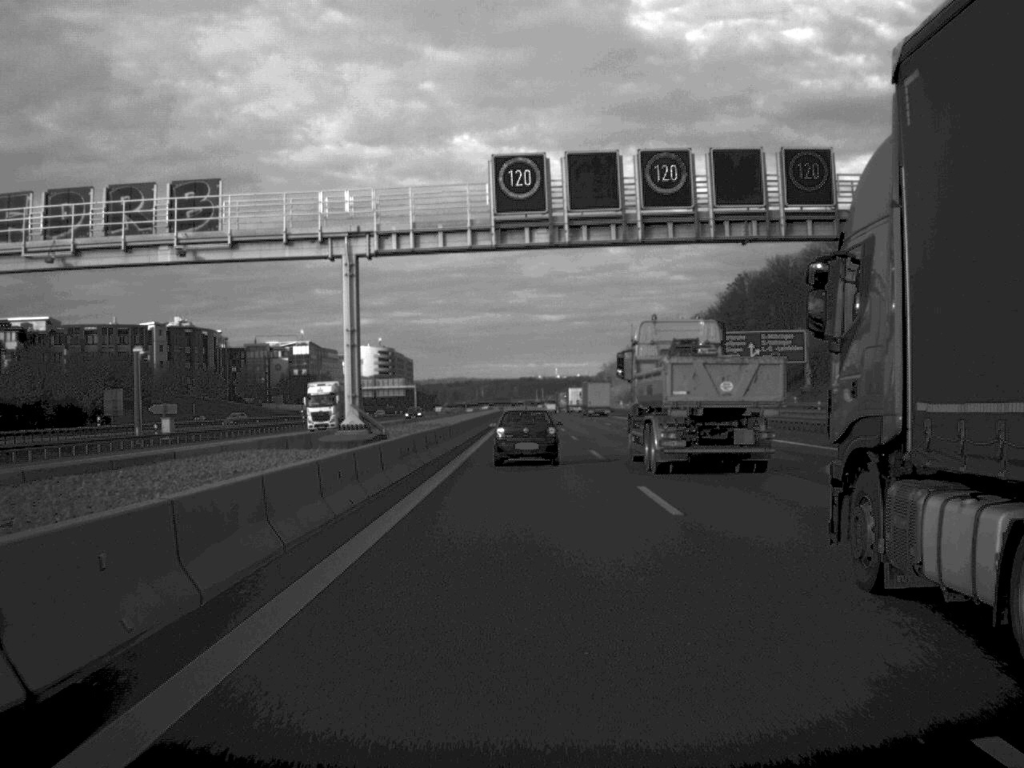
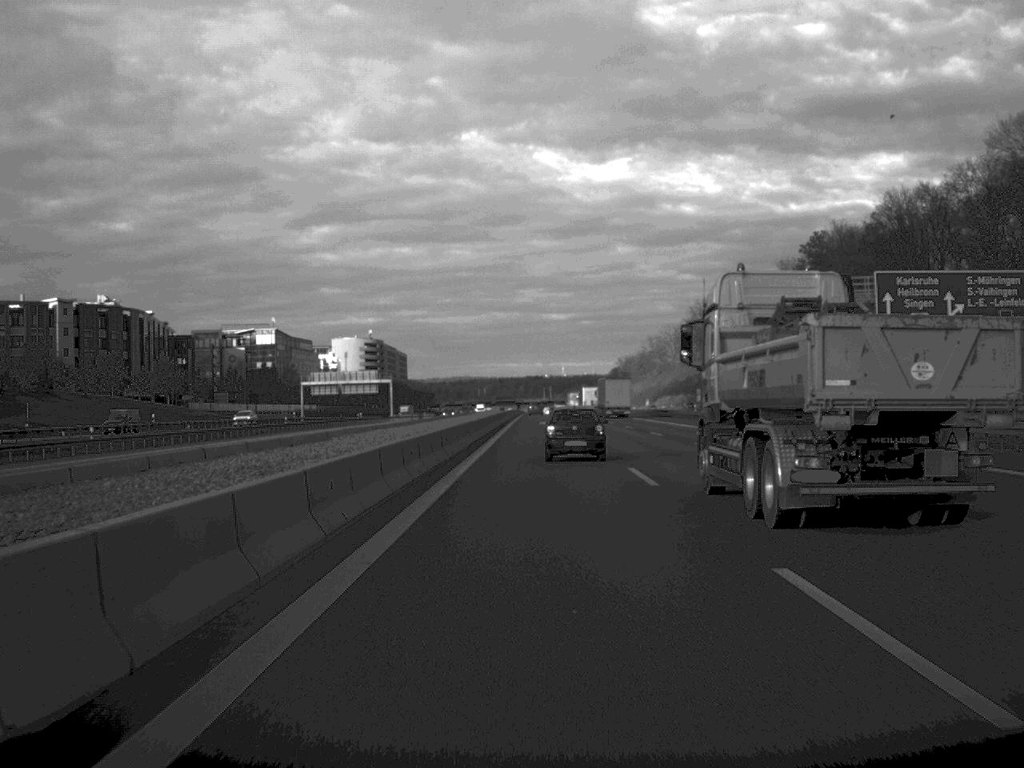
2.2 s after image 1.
(-0.2, +65.5) m; 0°
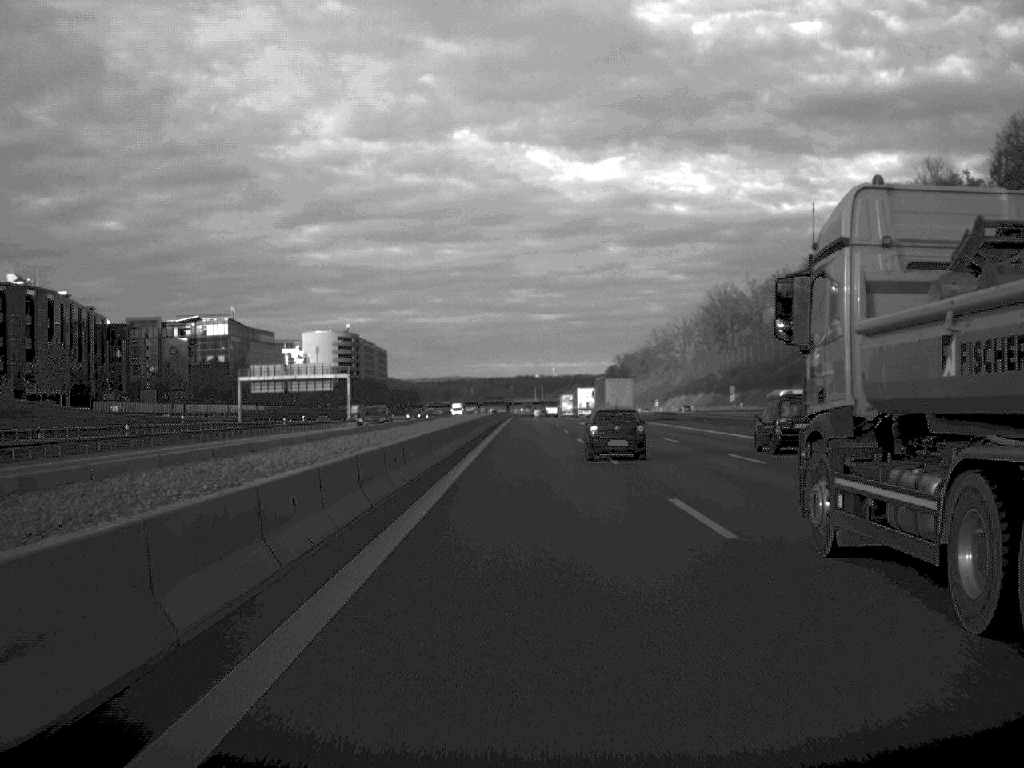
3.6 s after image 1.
(+0.1, +44.6) m; 0°
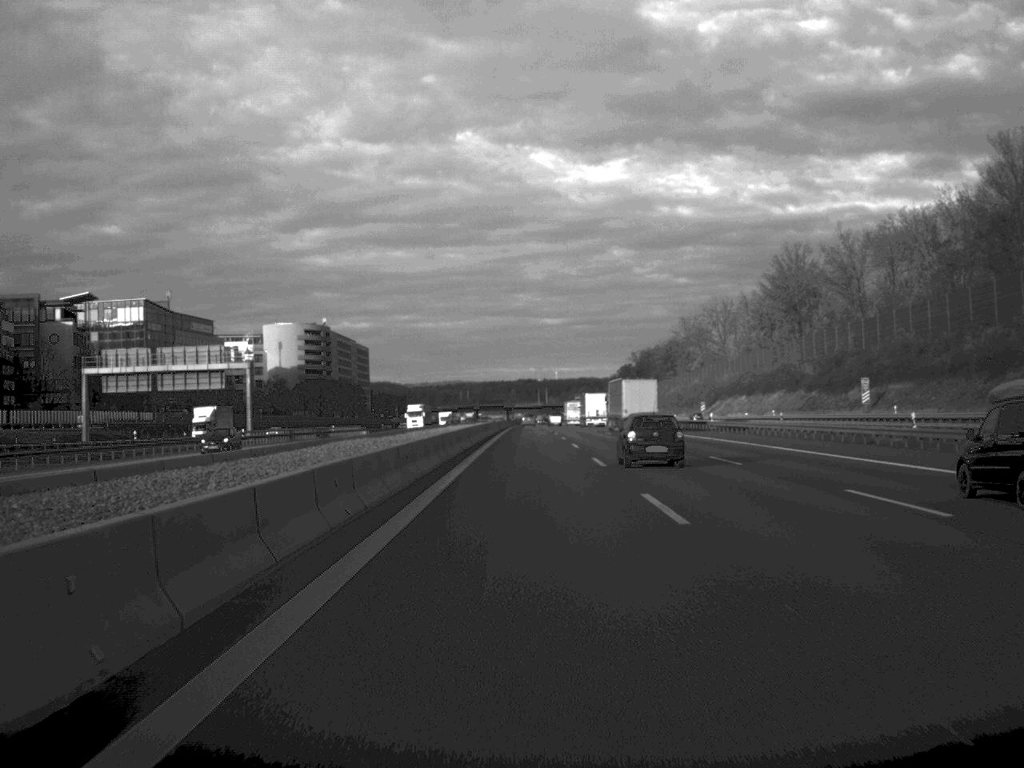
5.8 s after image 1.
(0.0, +69.6) m; 0°
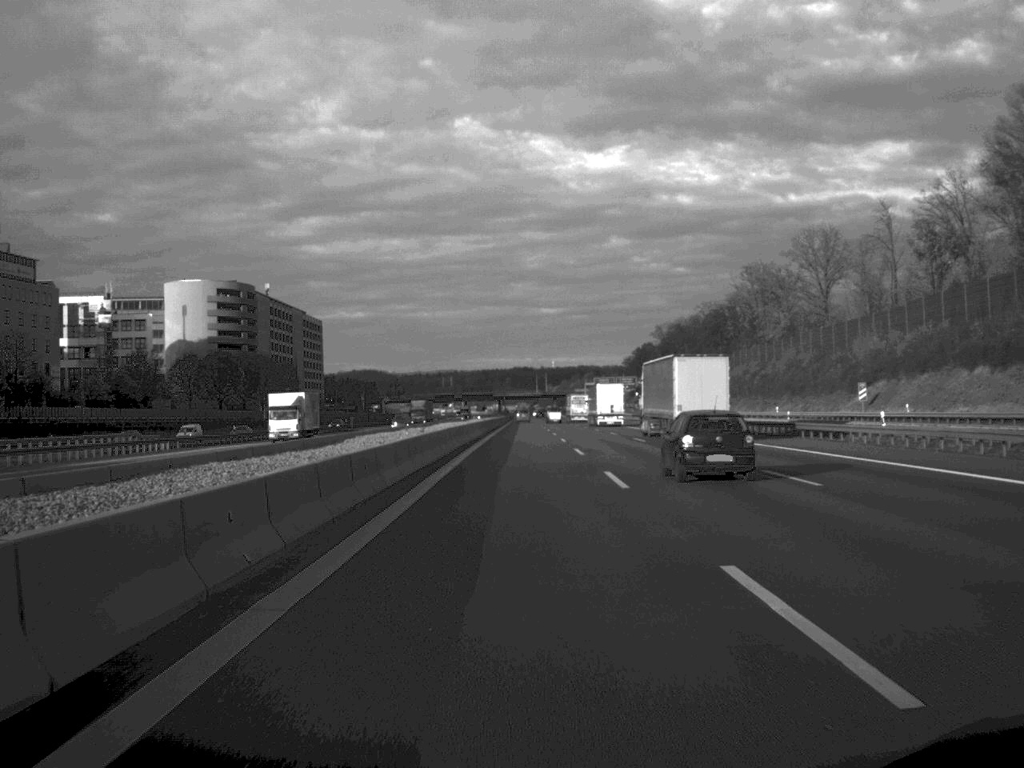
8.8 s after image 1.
(+0.1, +100.3) m; 0°
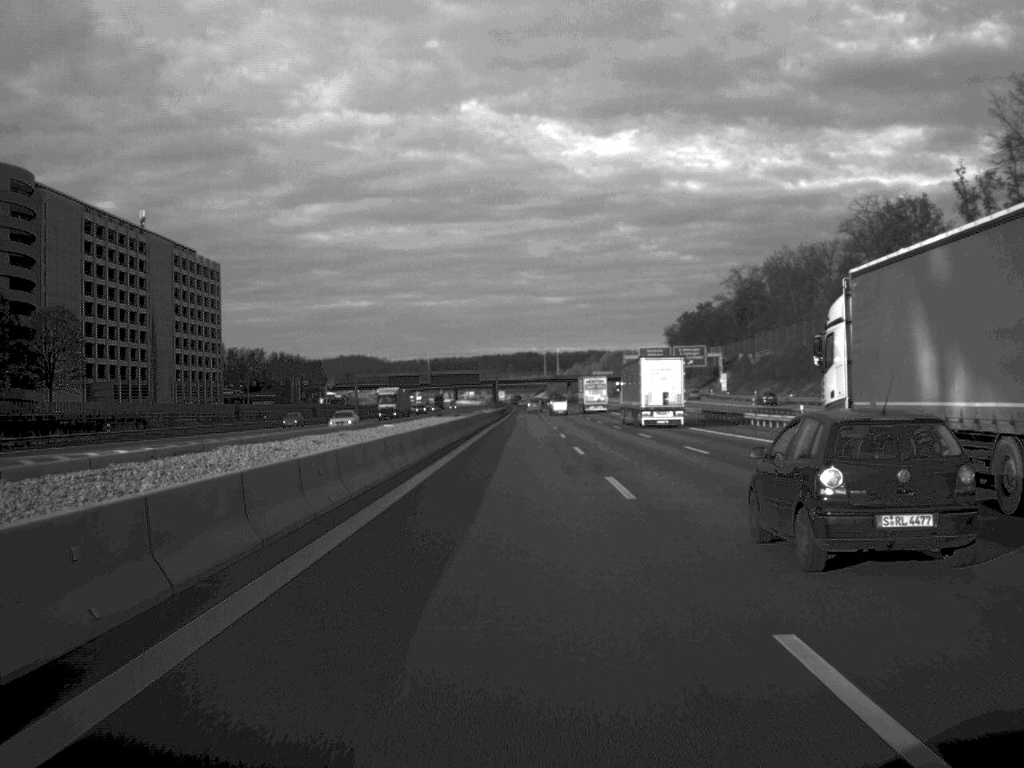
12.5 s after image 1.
(-0.2, +129.7) m; 0°
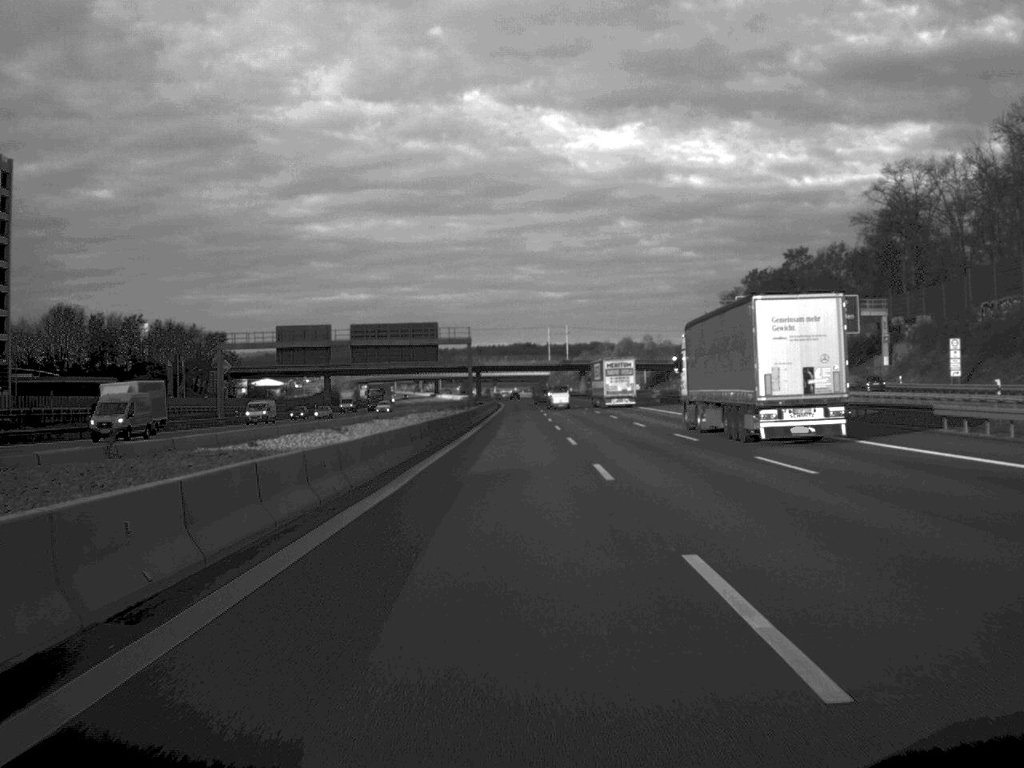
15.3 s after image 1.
(+0.1, +103.4) m; 0°
